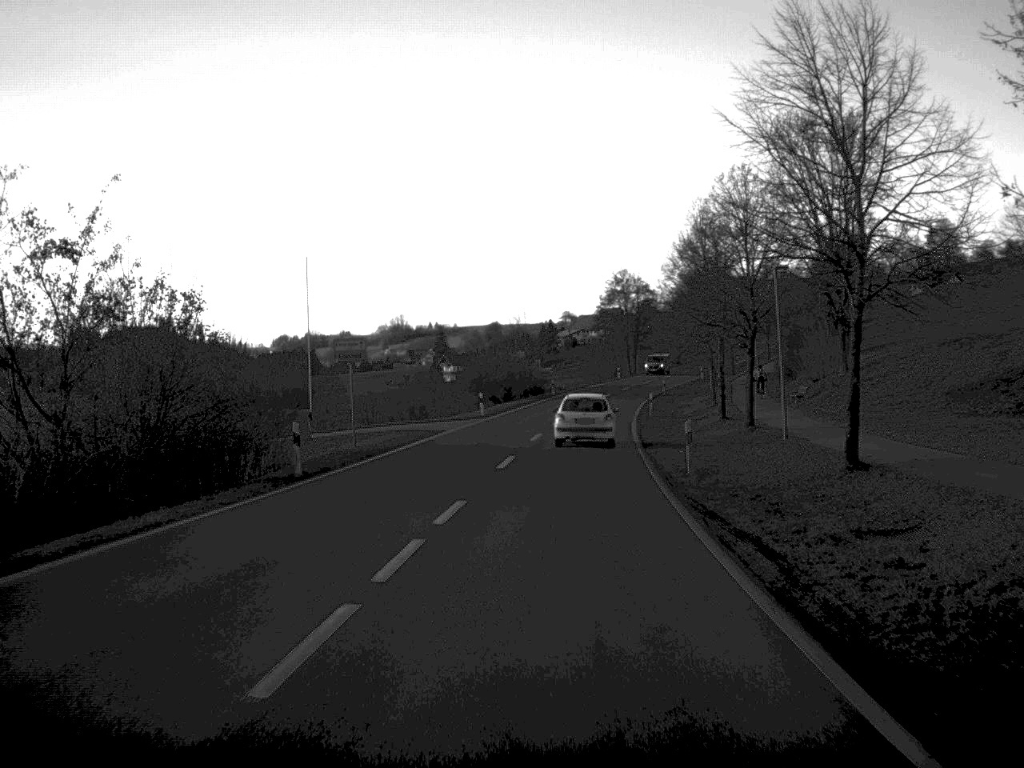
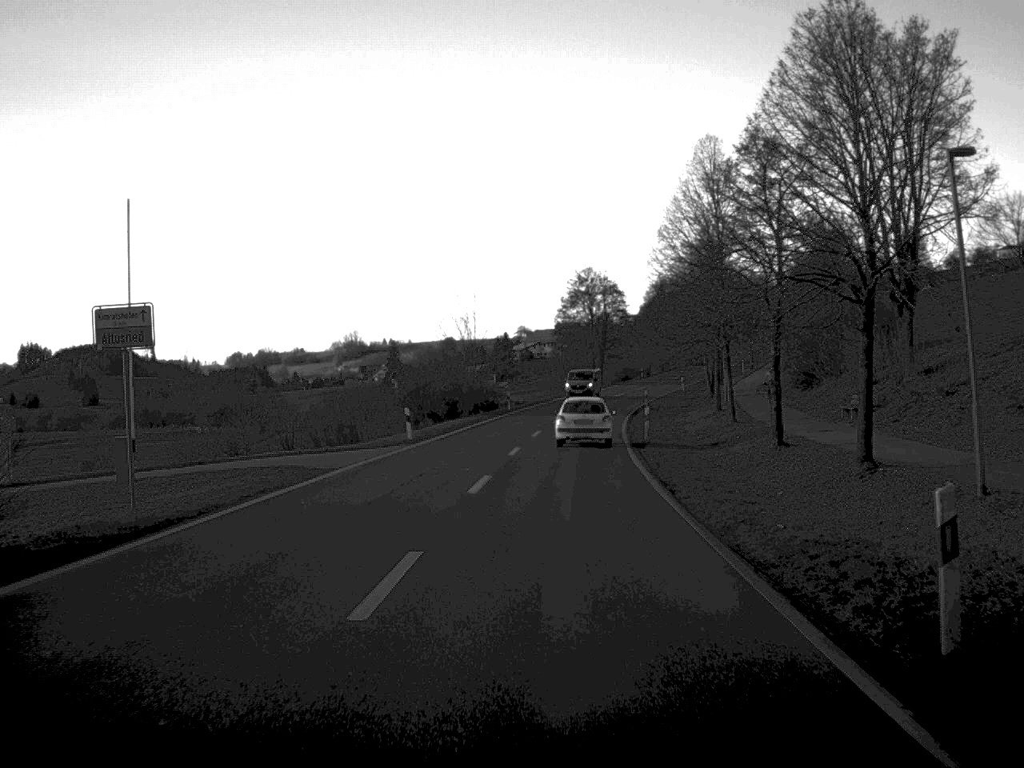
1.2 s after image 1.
(+0.3, +17.2) m; +2°
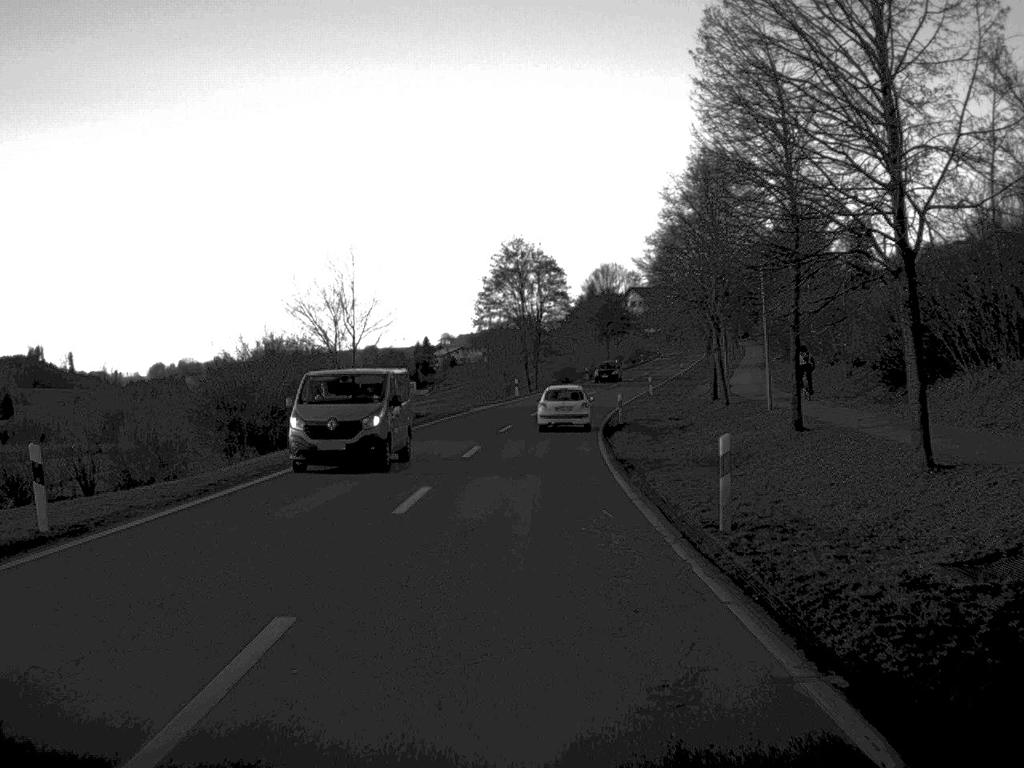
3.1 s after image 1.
(+0.8, +27.7) m; +3°
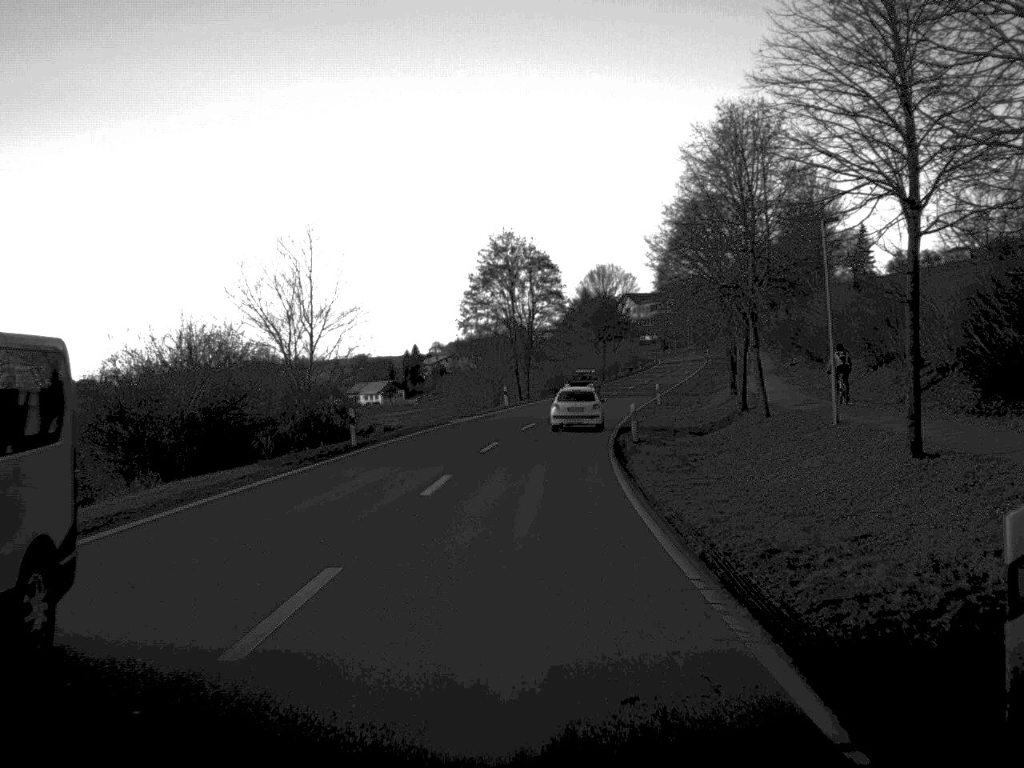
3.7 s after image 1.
(0.0, +8.9) m; 0°
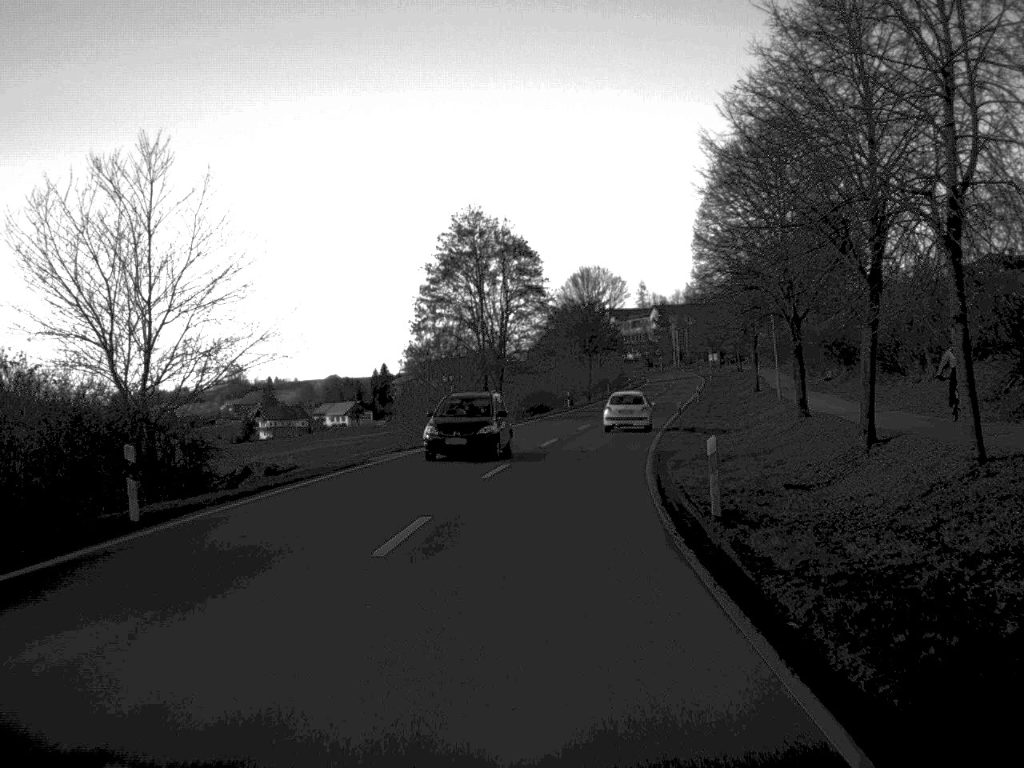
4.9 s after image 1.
(+0.1, +18.4) m; +1°
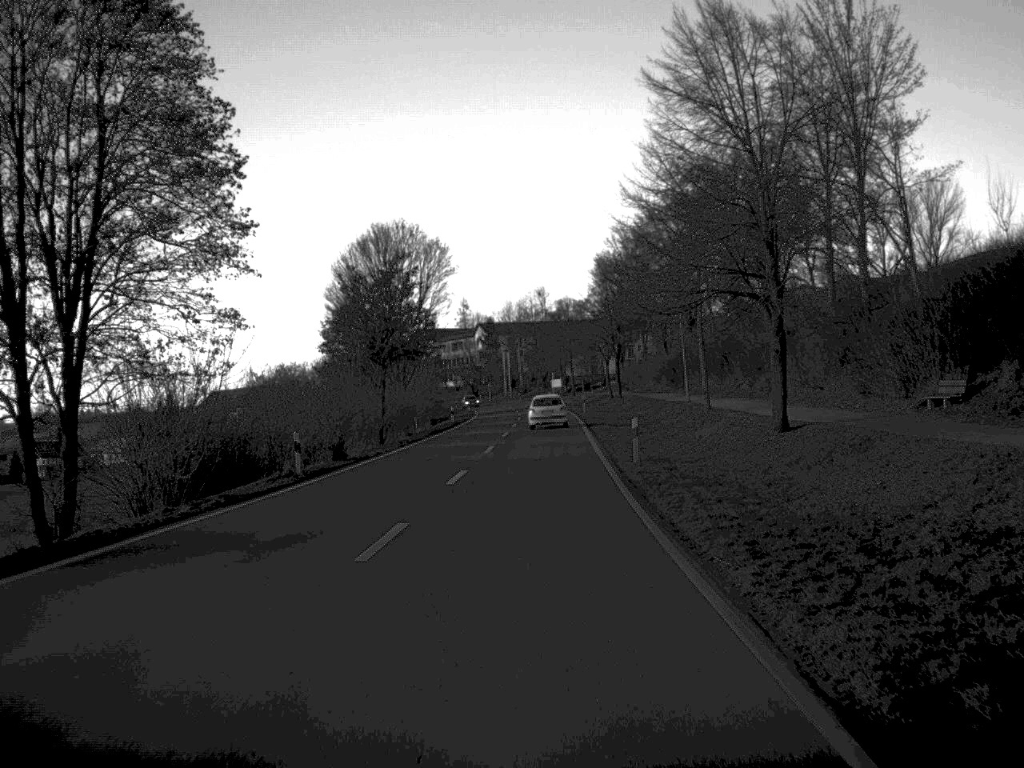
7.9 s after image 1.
(+3.4, +47.3) m; +8°
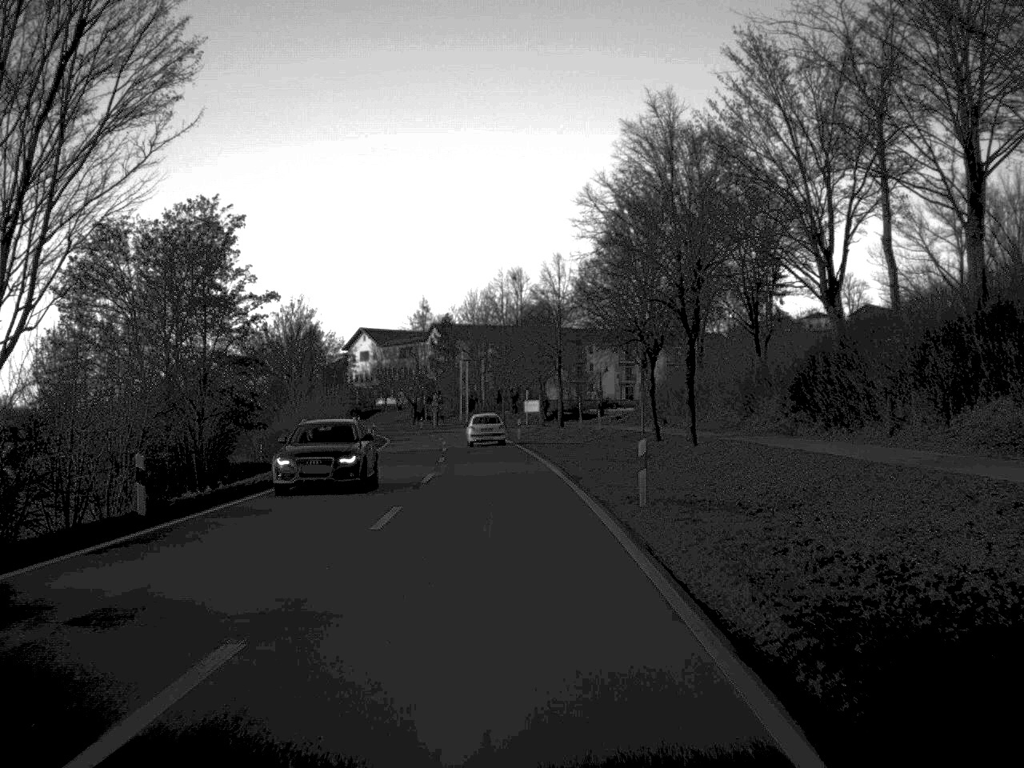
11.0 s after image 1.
(+1.1, +55.7) m; +1°
